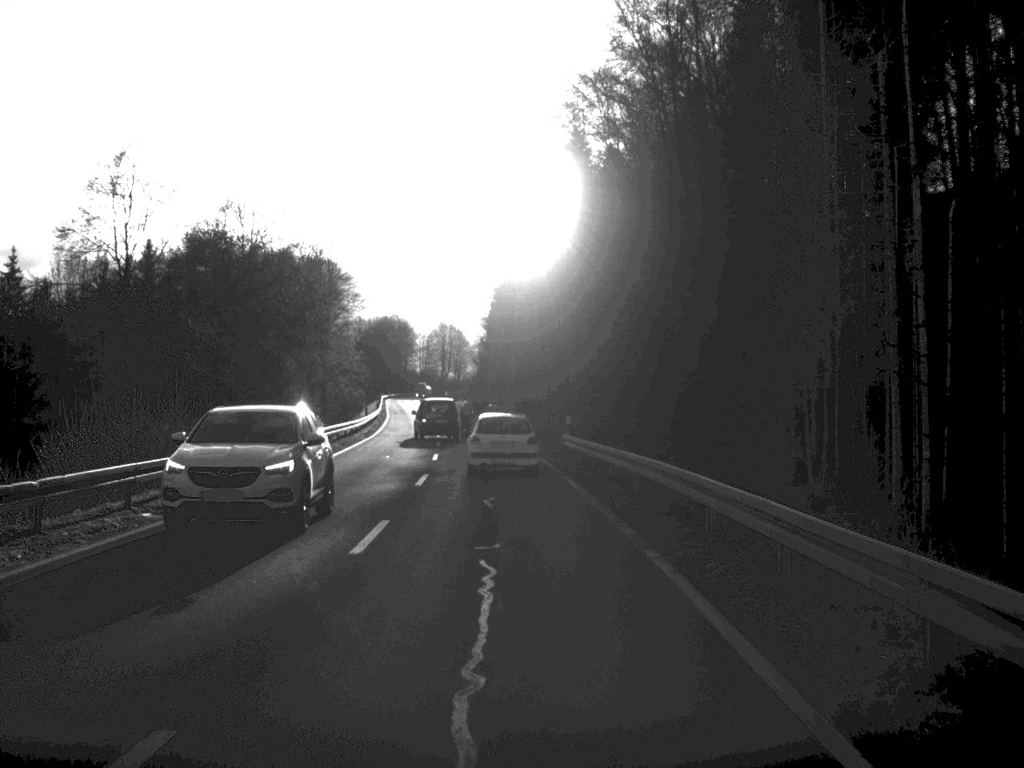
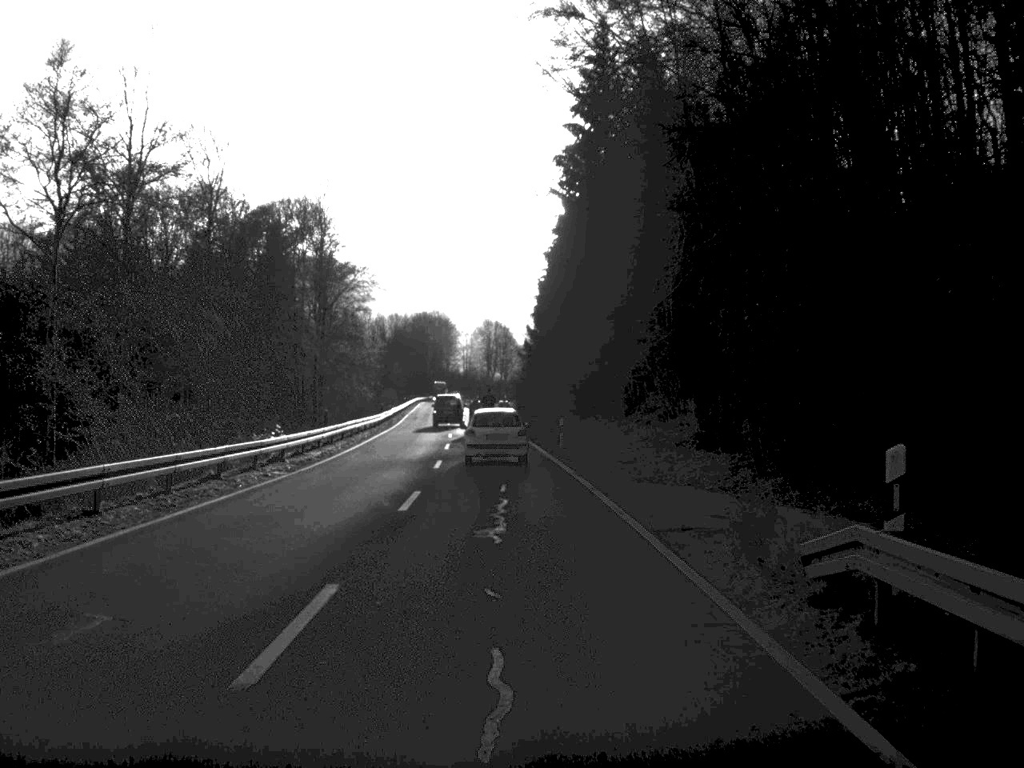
(-0.7, +30.1) m; -2°
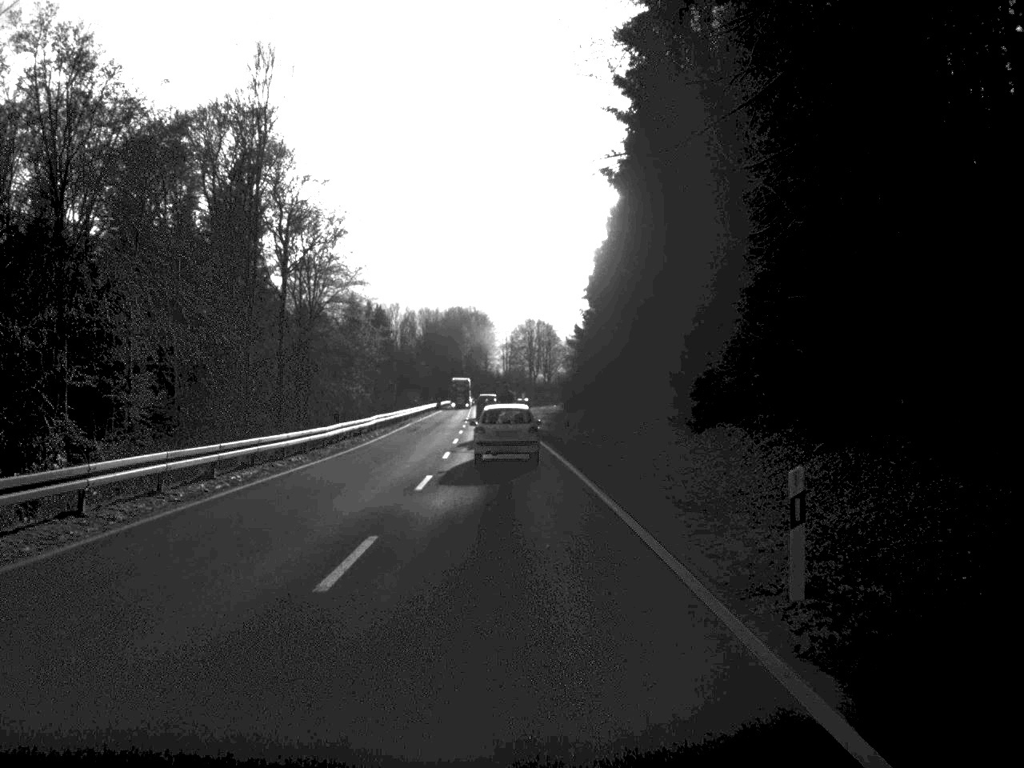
(-0.6, +32.6) m; -2°
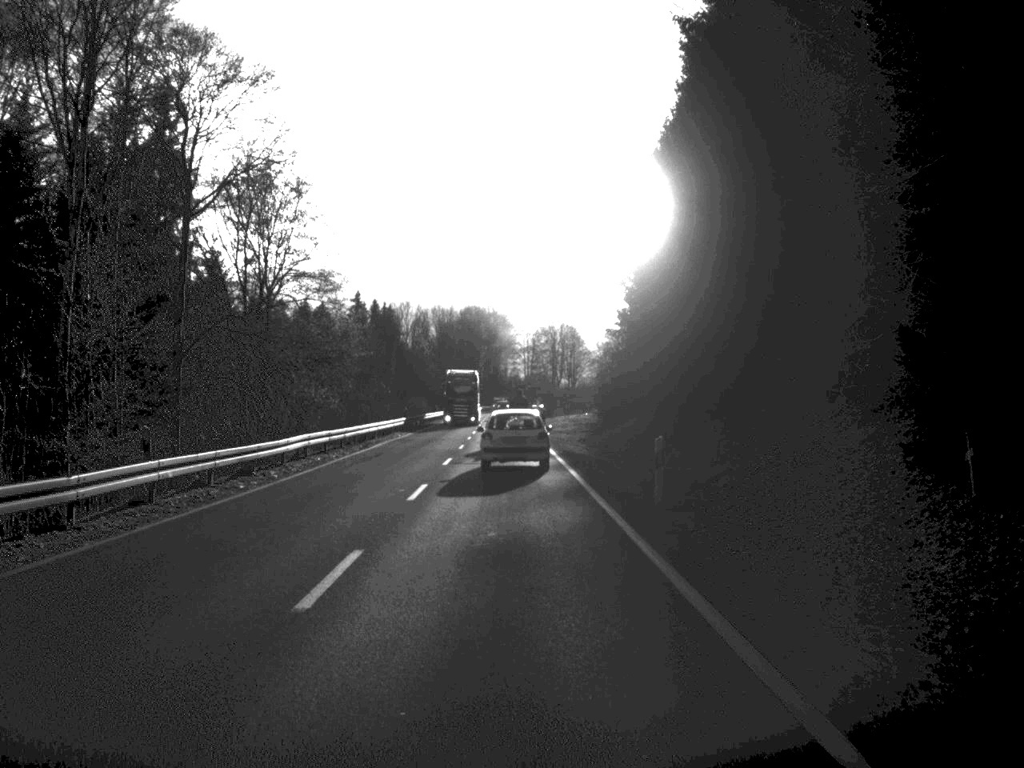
(-0.2, +24.4) m; -1°
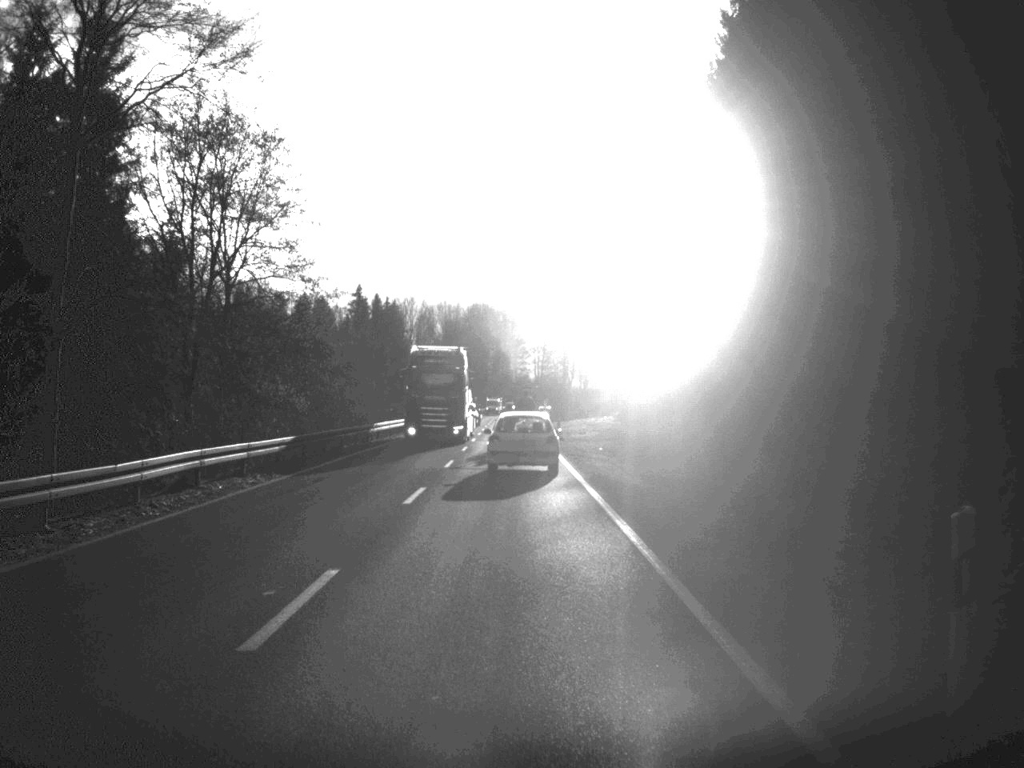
(-0.1, +13.0) m; 0°
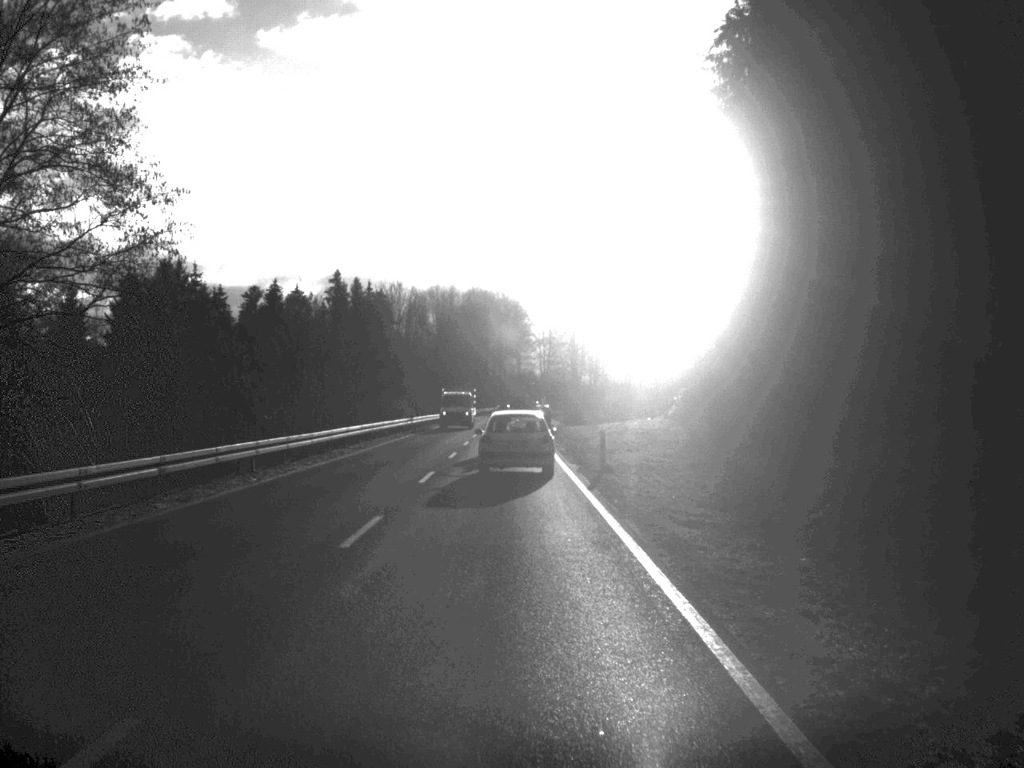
(-0.1, +30.2) m; 0°
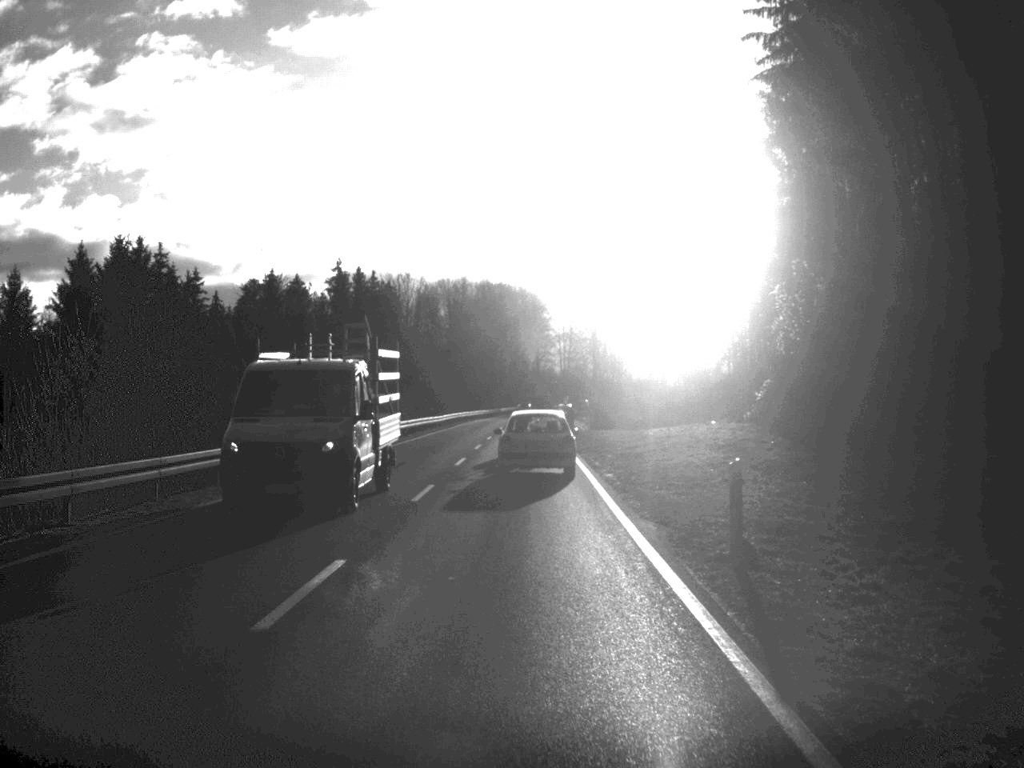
(-0.1, +16.9) m; -1°
